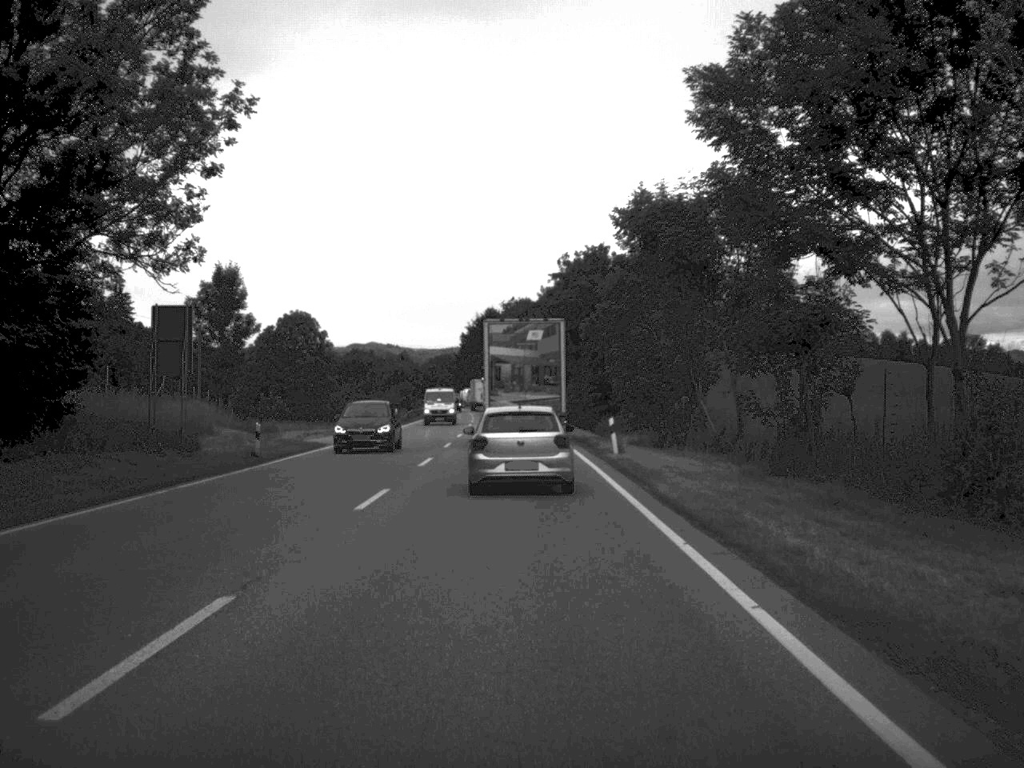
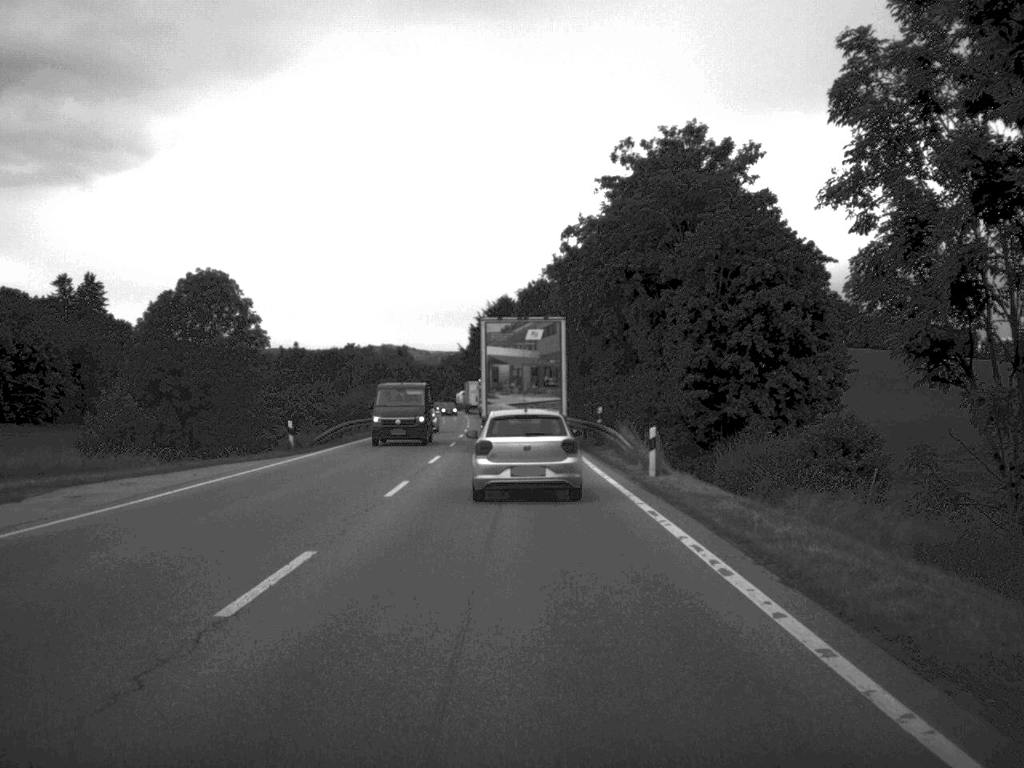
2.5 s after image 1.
(-0.5, +43.7) m; -1°
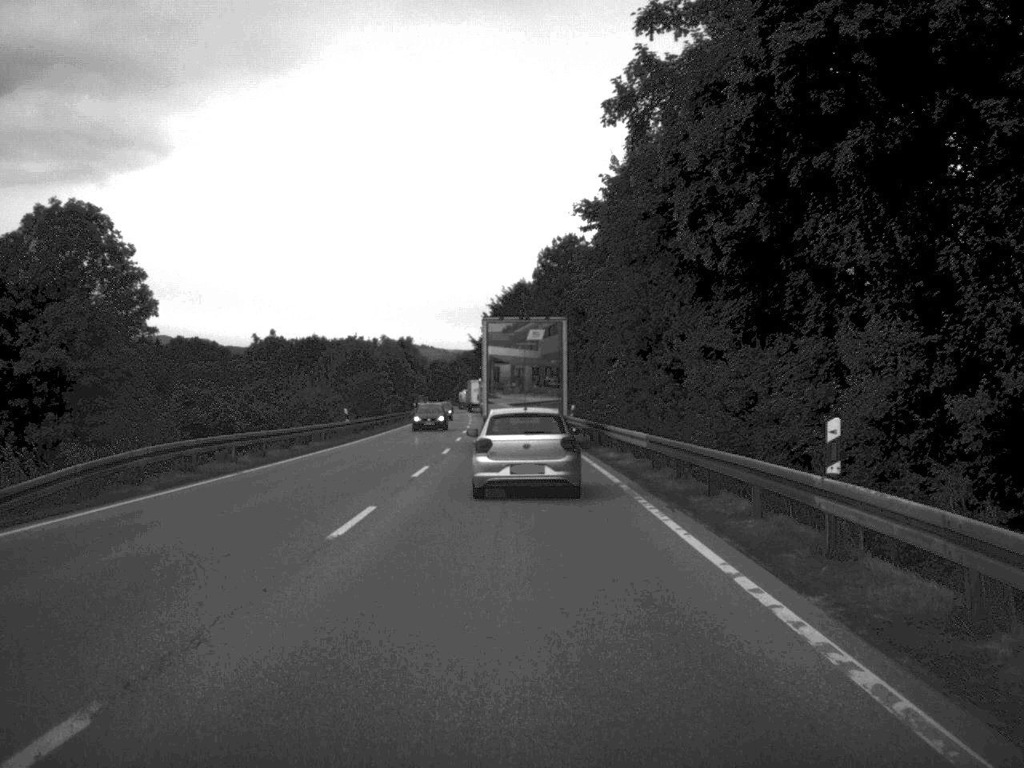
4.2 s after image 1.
(-0.2, +30.4) m; -1°
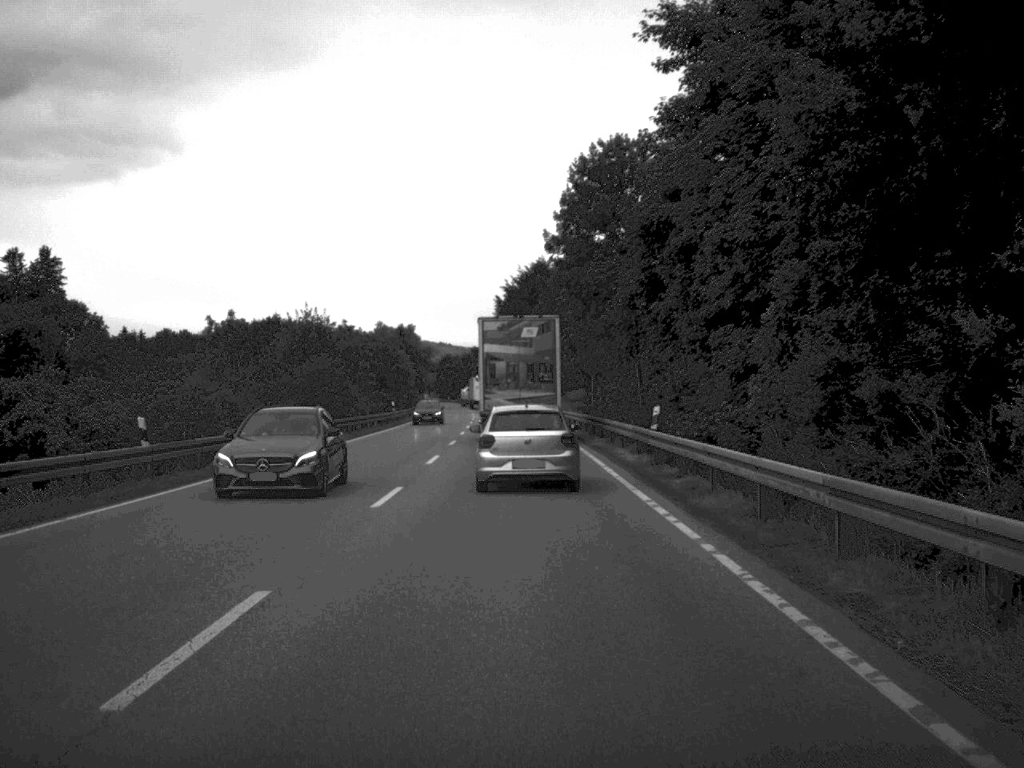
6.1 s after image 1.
(-0.2, +31.6) m; -1°
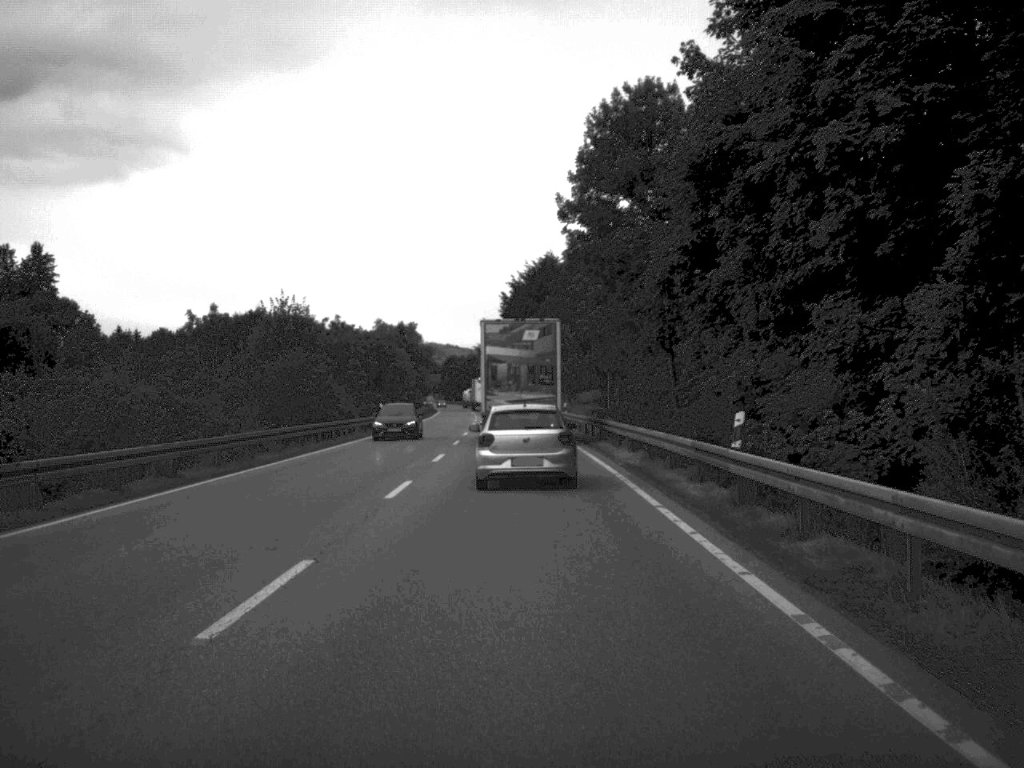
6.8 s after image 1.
(0.0, +10.1) m; 0°
